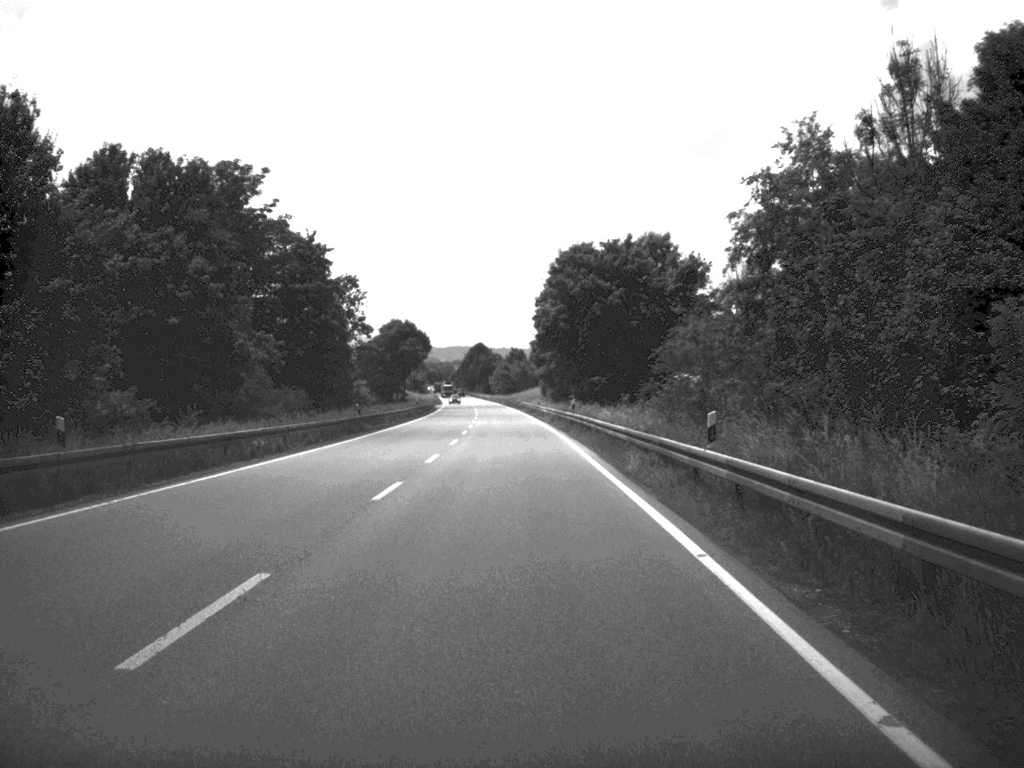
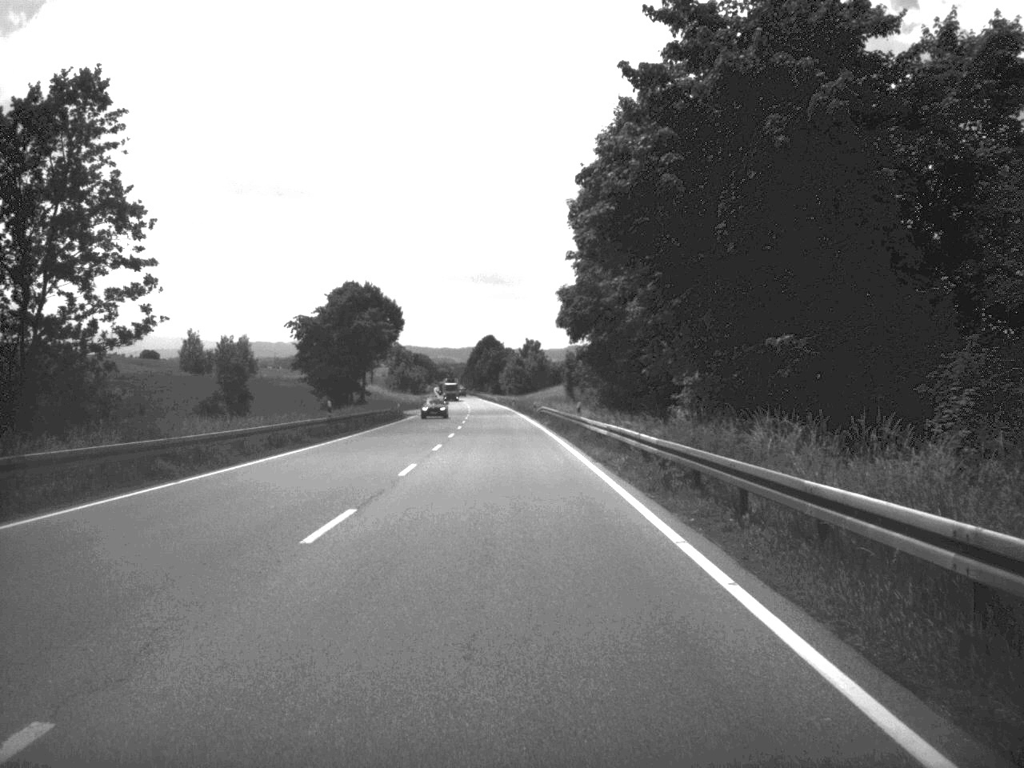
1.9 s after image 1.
(-0.4, +52.5) m; -1°
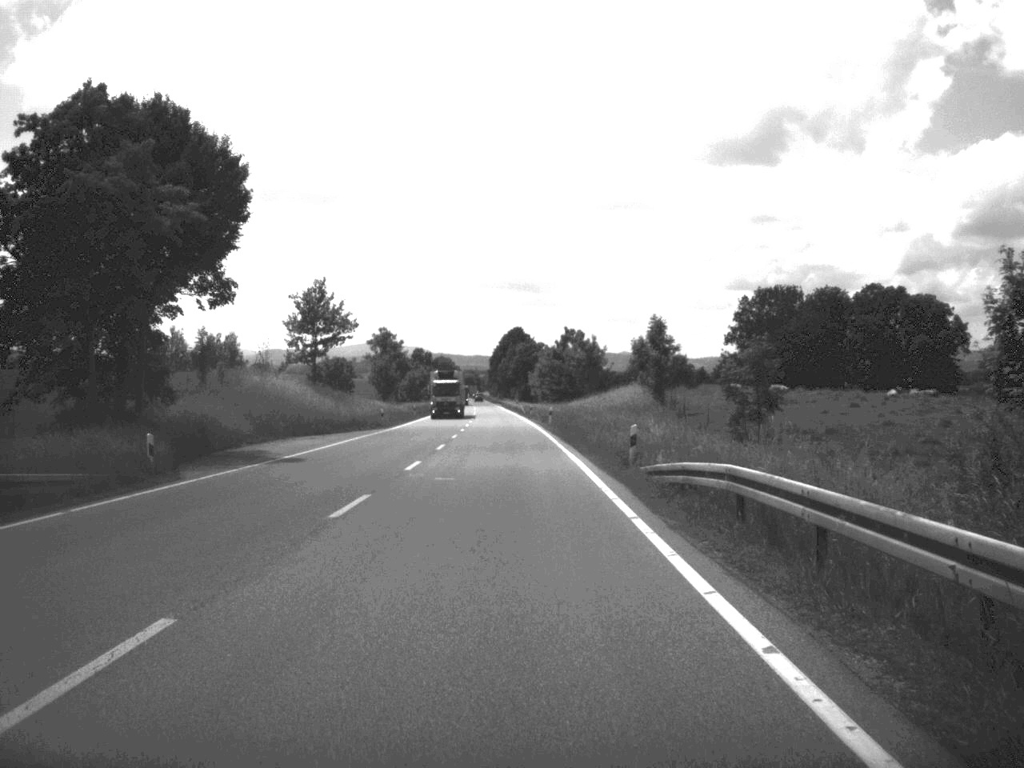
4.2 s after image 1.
(-1.1, +67.4) m; -2°
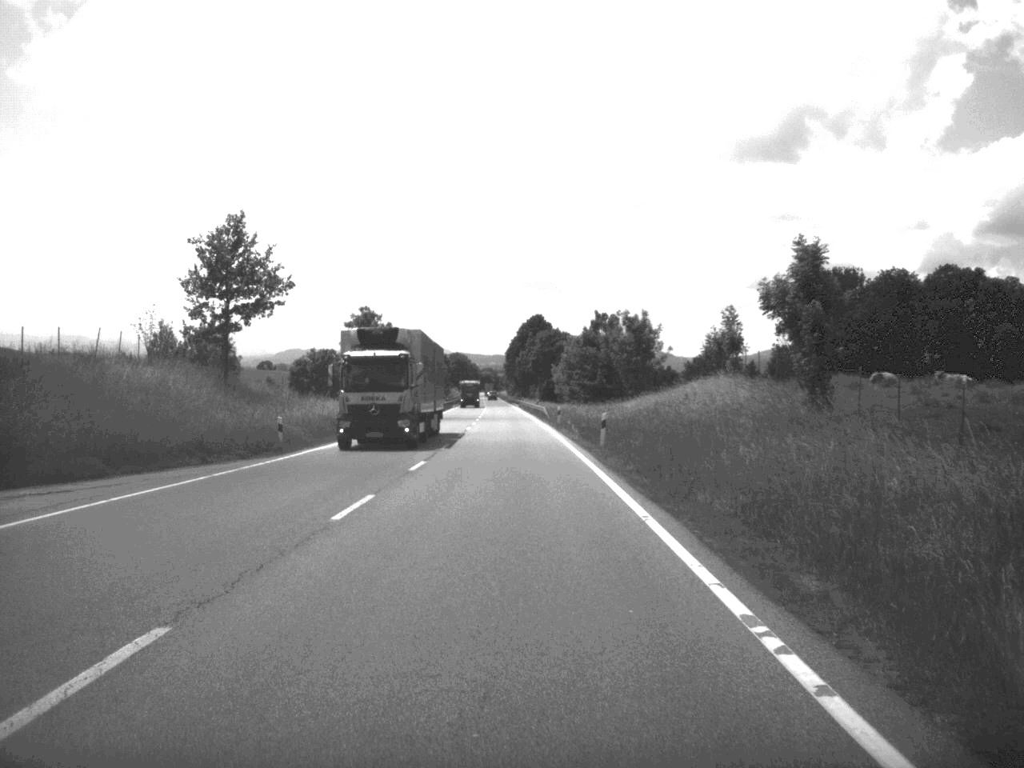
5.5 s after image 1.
(-0.3, +36.1) m; -1°
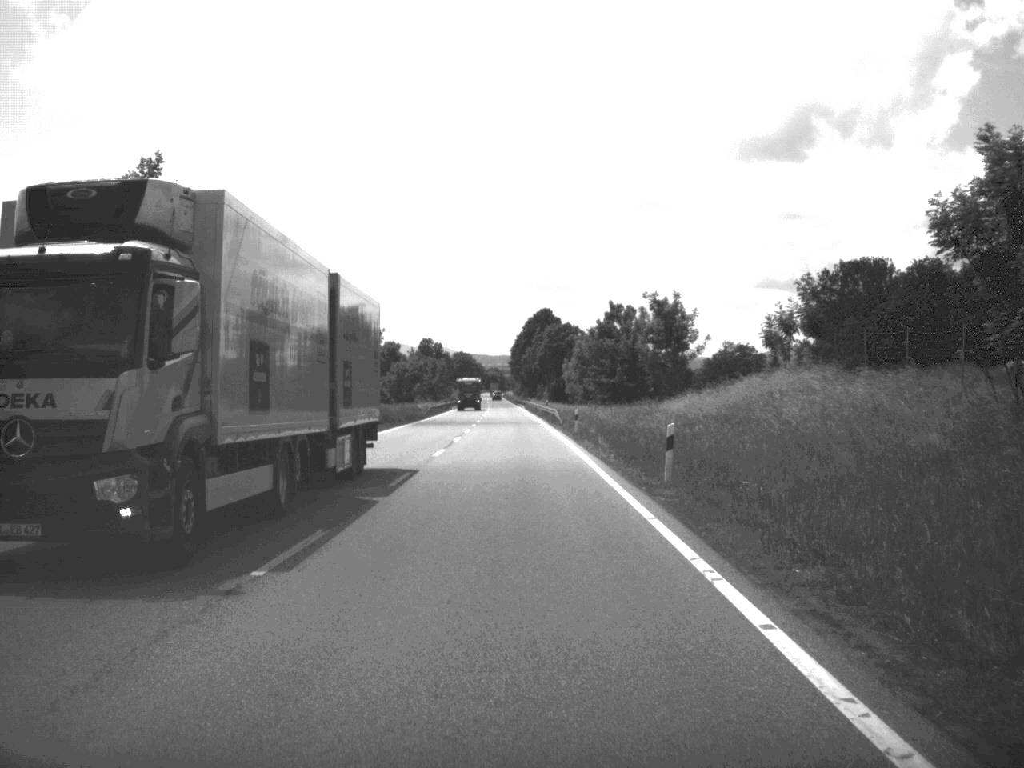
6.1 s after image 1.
(0.0, +16.5) m; 0°
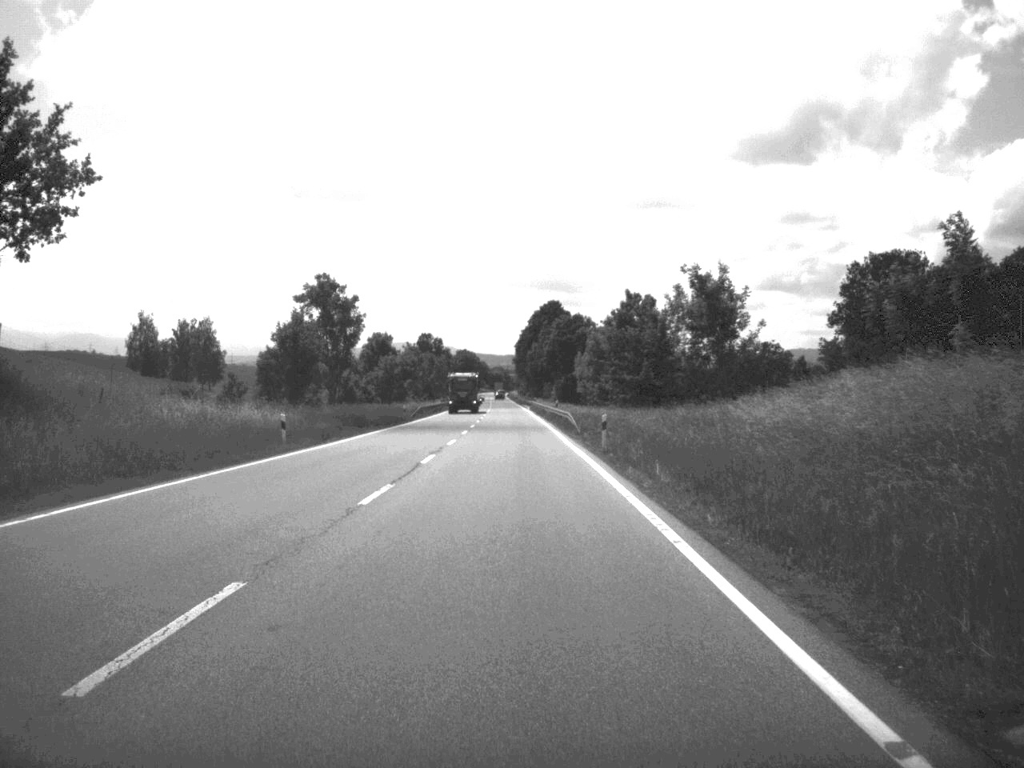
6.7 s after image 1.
(0.0, +16.4) m; 0°
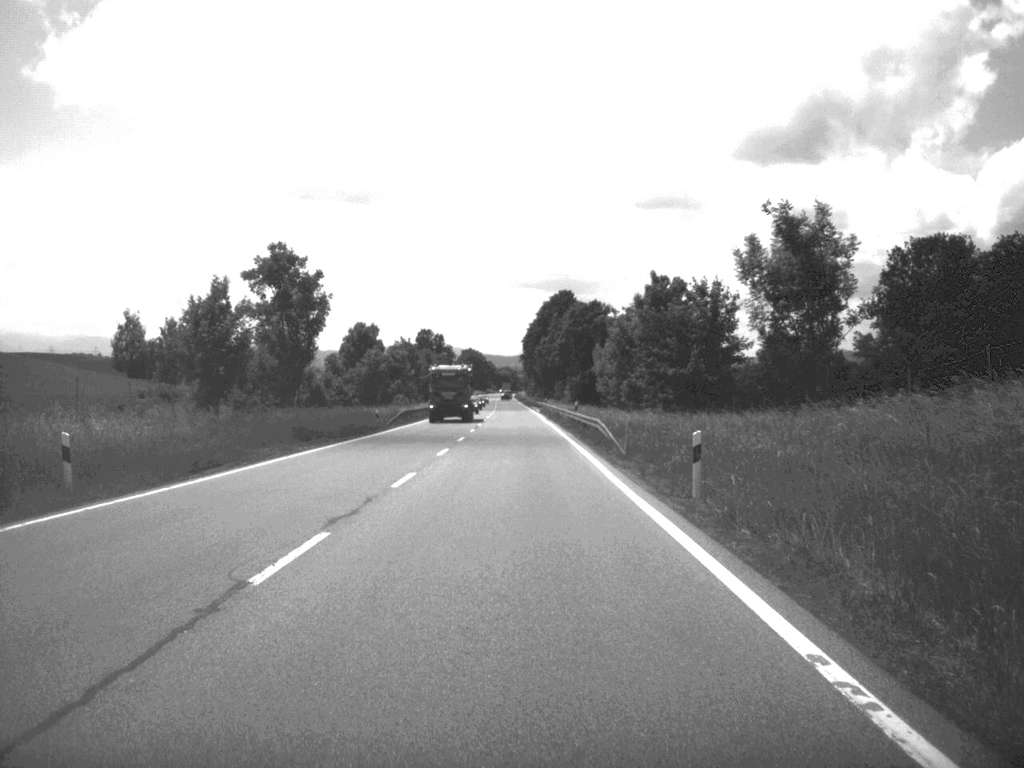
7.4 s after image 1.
(-0.1, +19.6) m; 0°
